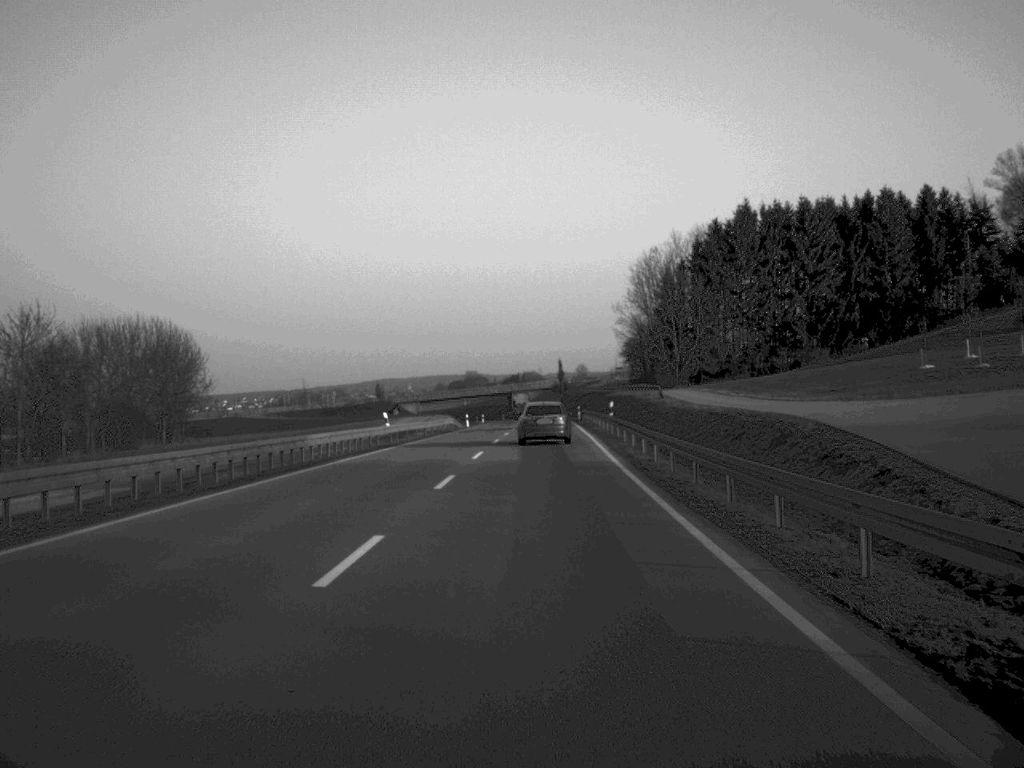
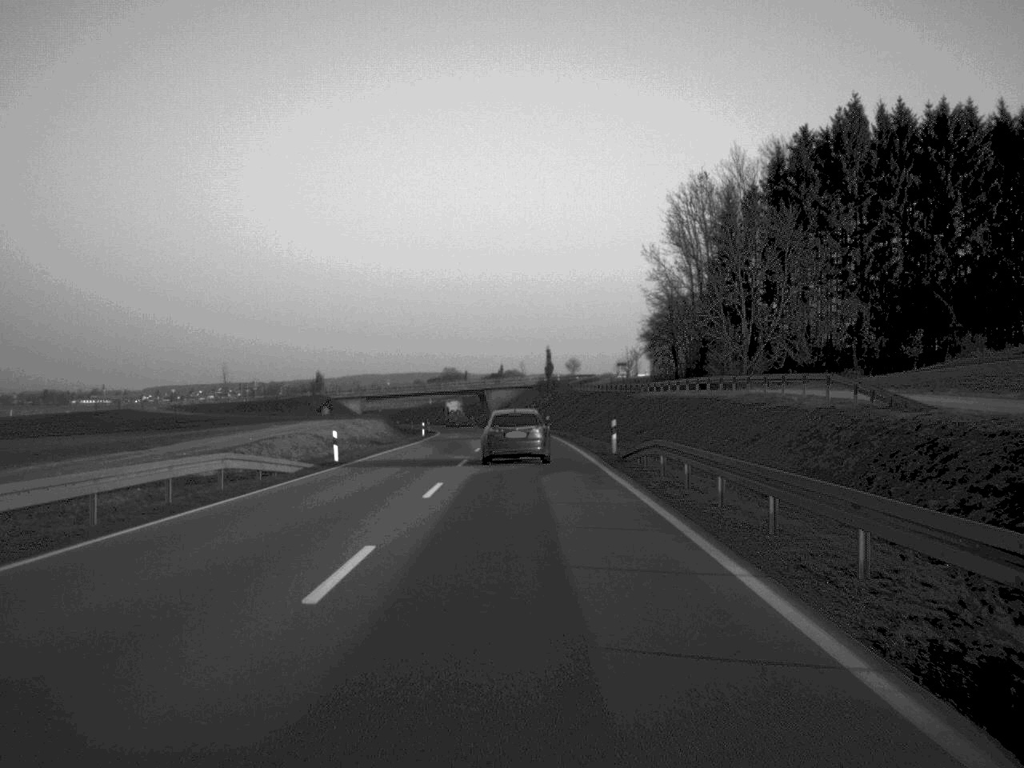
(+0.8, +60.3) m; +1°
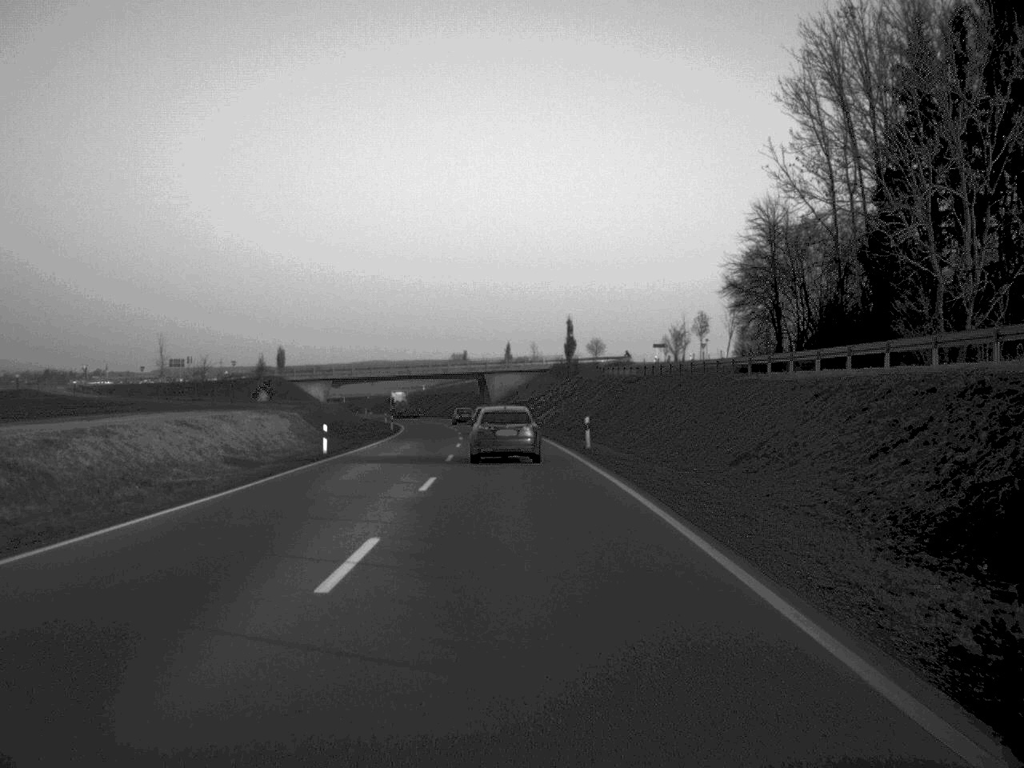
(-0.1, +47.2) m; 0°
